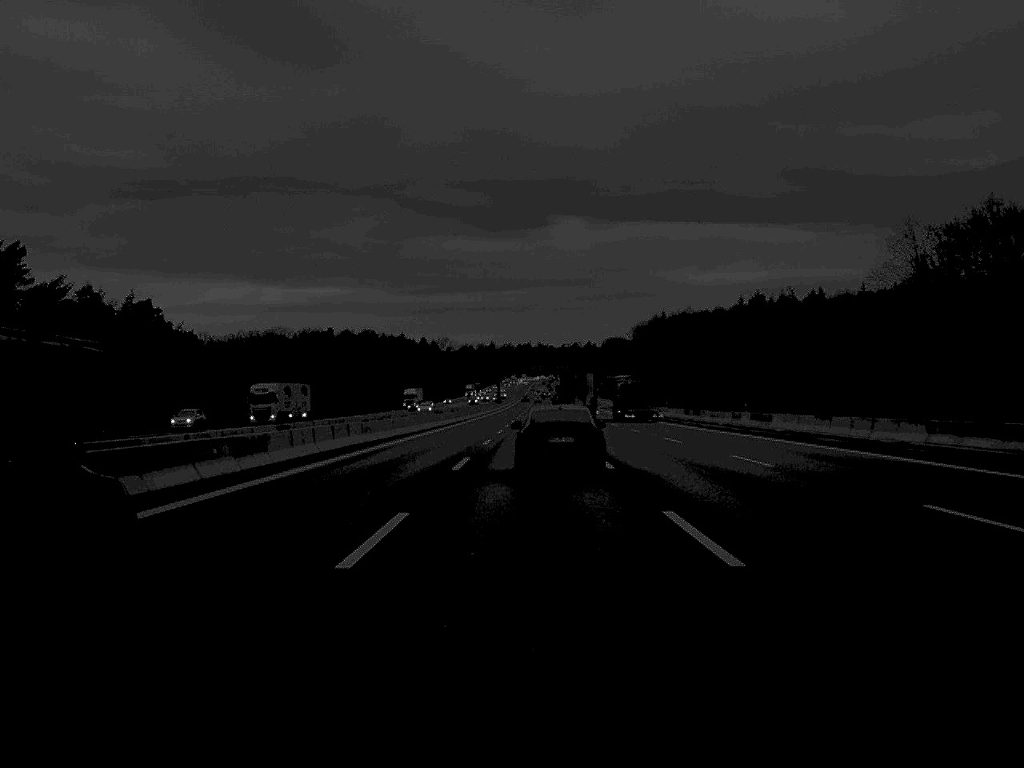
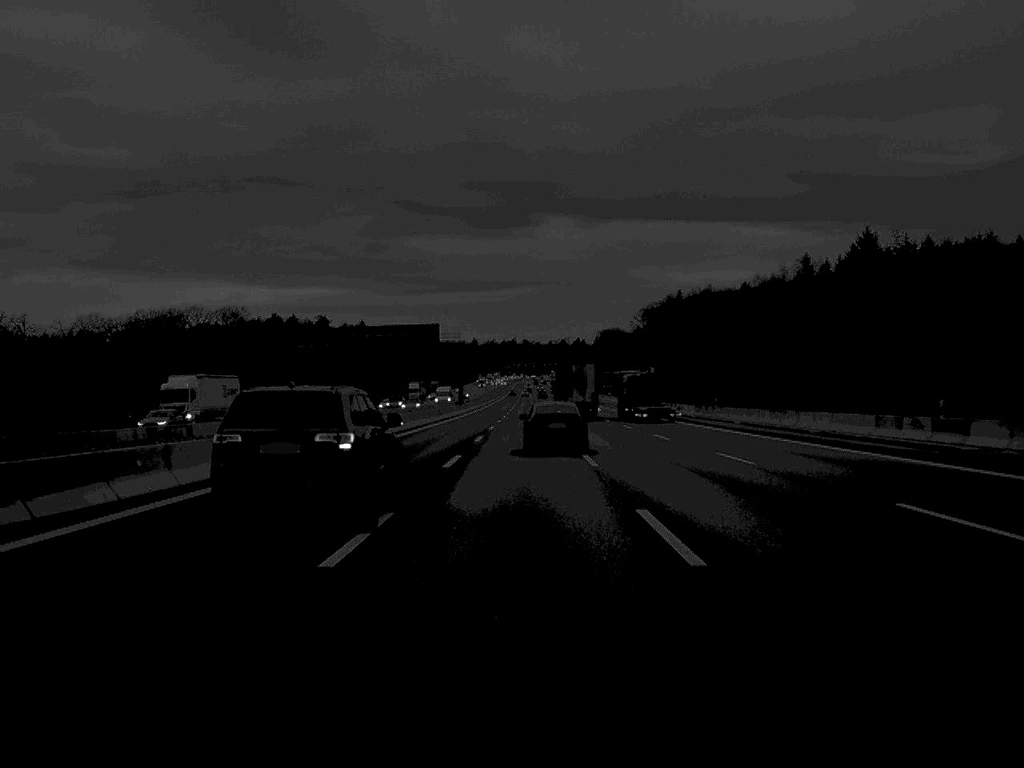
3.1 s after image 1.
(+0.6, +89.4) m; +1°
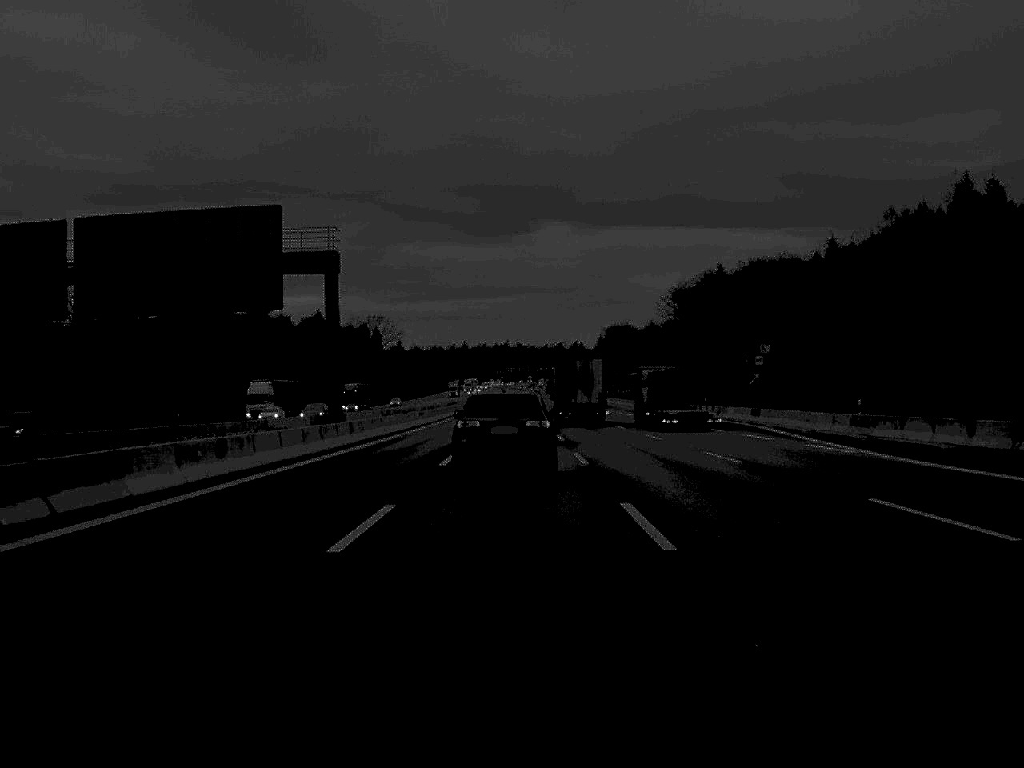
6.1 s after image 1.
(+0.2, +88.3) m; 0°
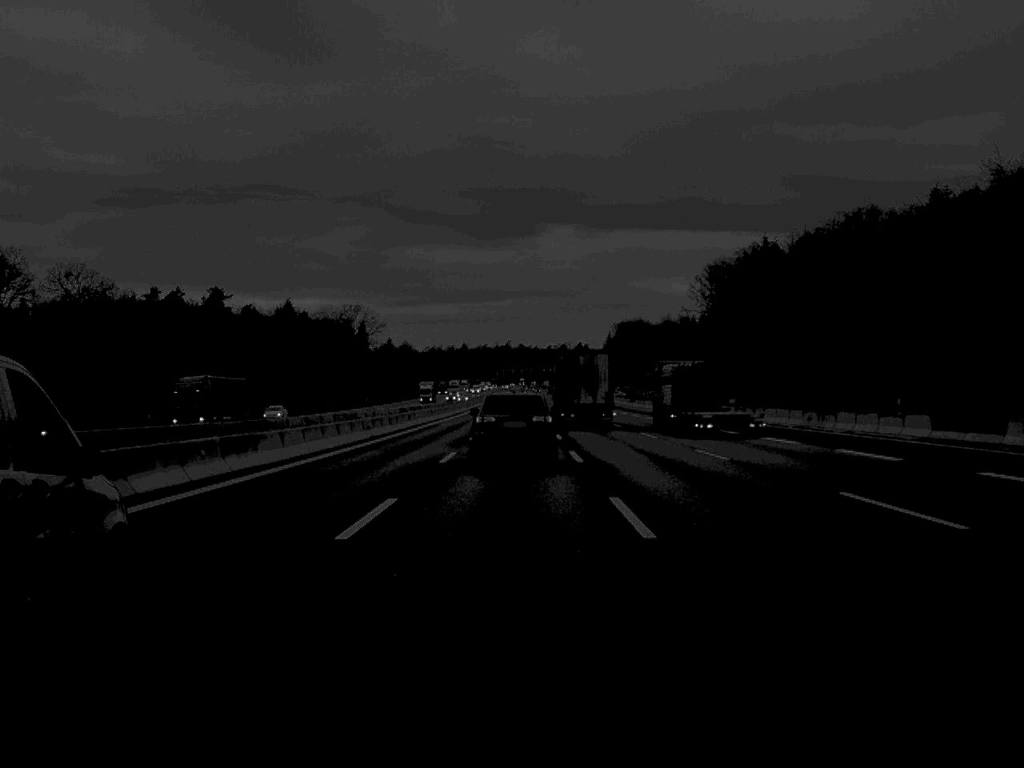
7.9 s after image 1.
(-0.1, +52.2) m; 0°
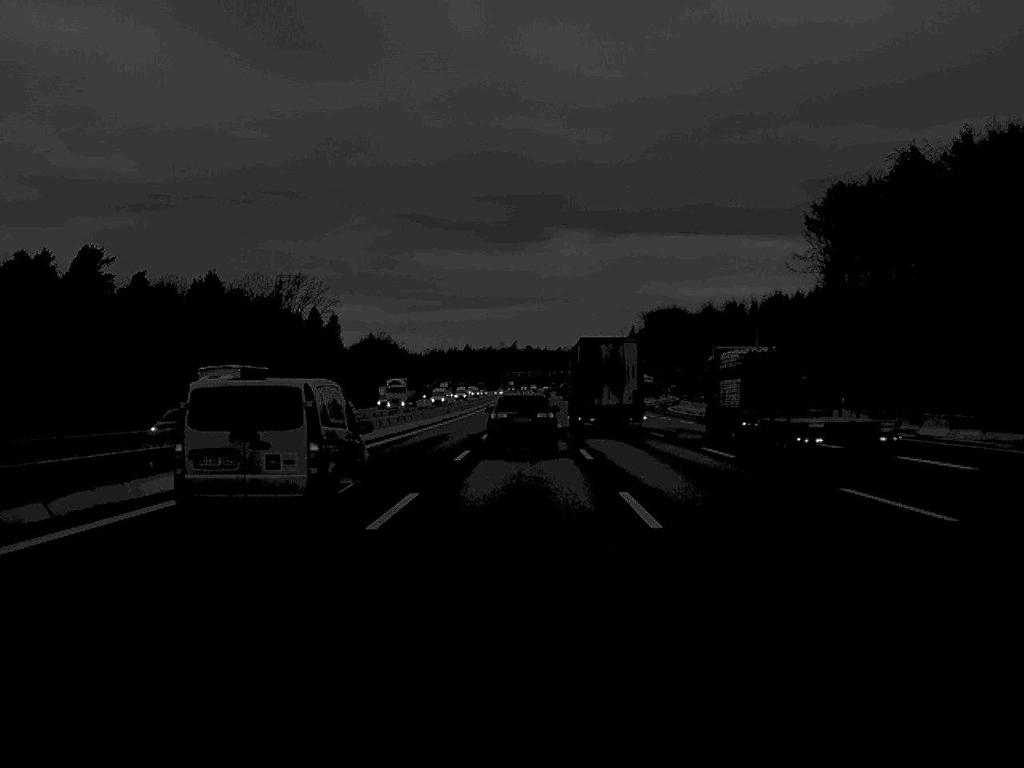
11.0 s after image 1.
(-0.2, +88.3) m; 0°
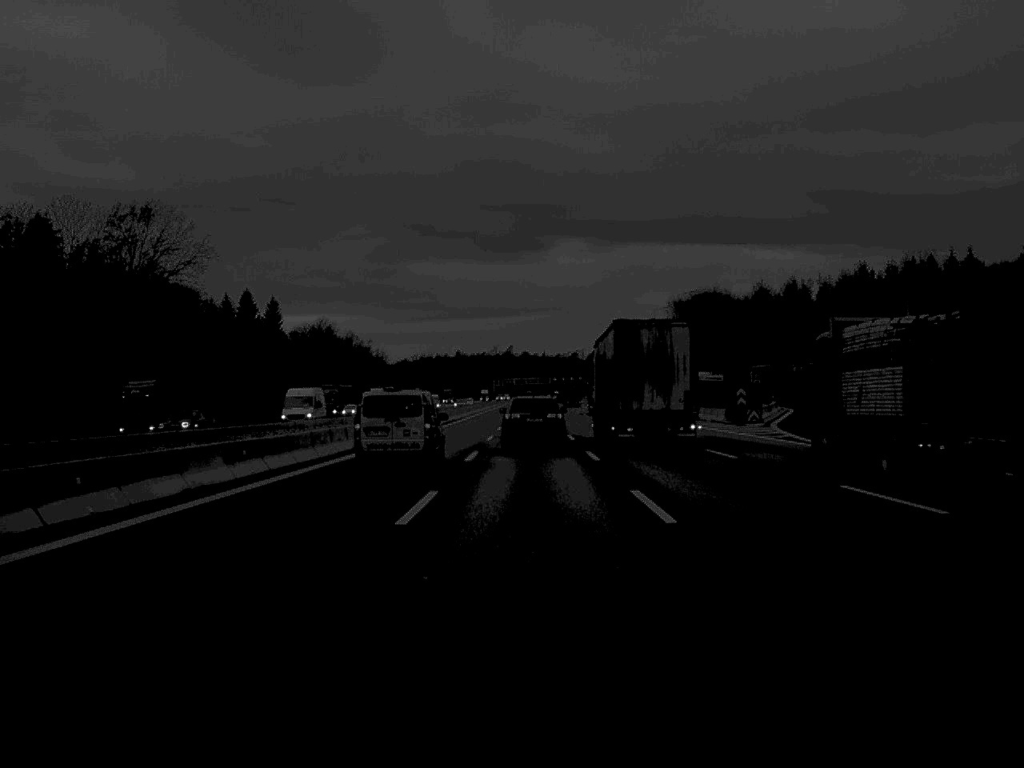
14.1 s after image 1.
(+0.1, +88.4) m; 0°
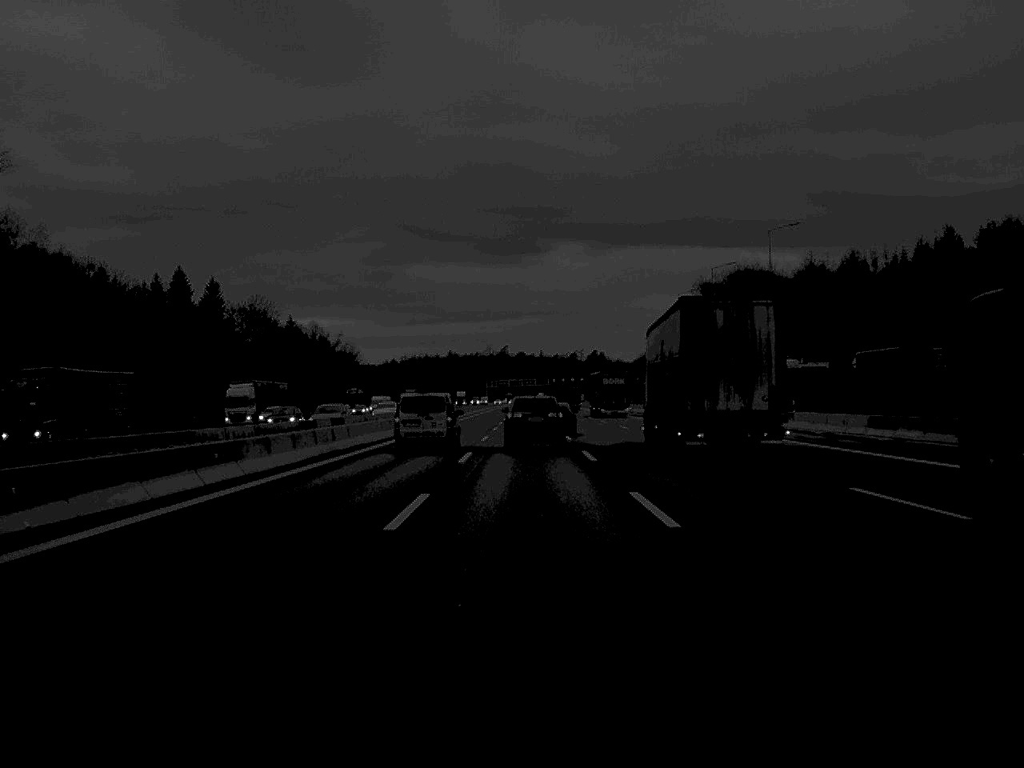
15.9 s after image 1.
(+0.1, +54.7) m; 0°
